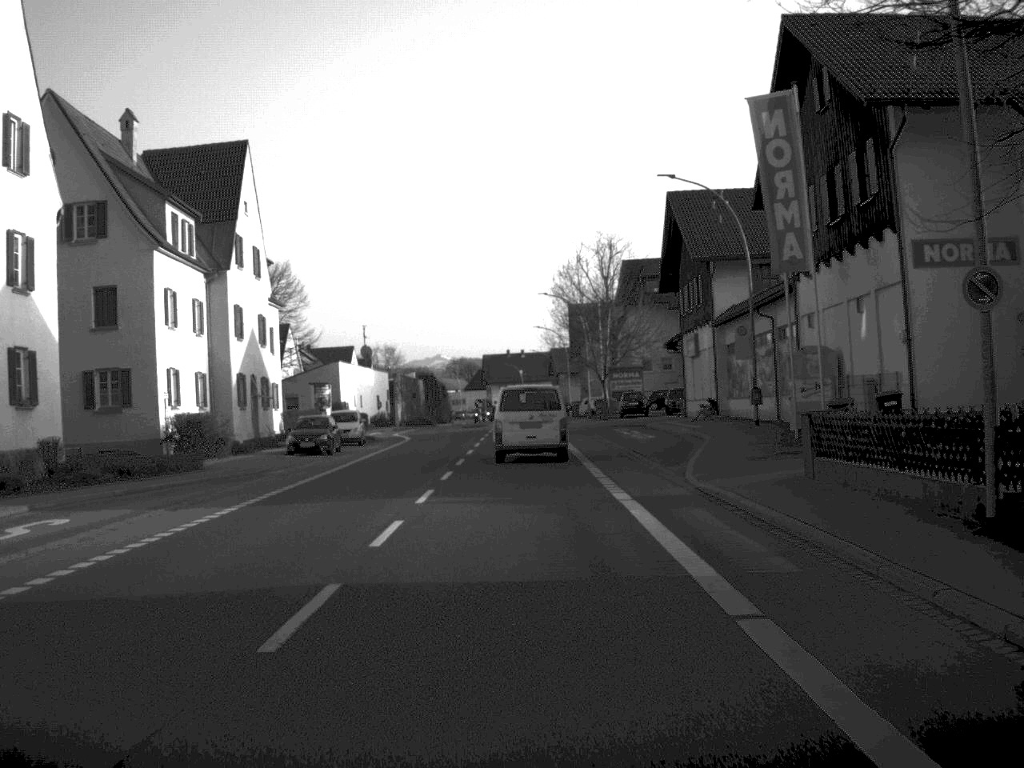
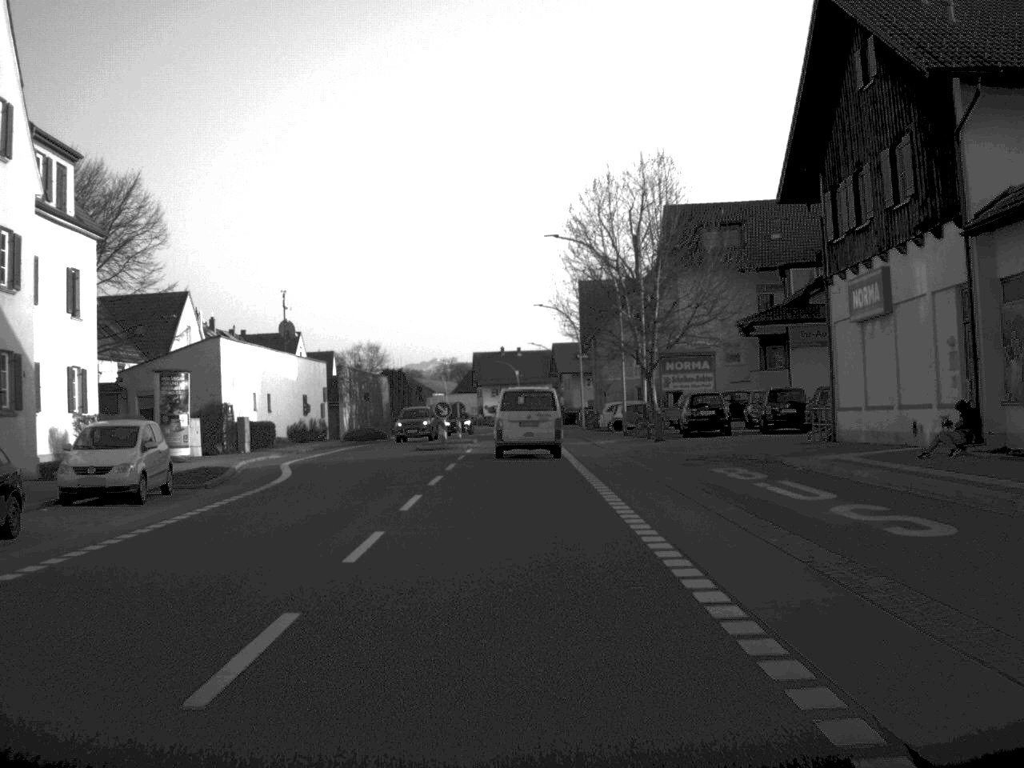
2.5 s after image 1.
(0.0, +31.4) m; 0°
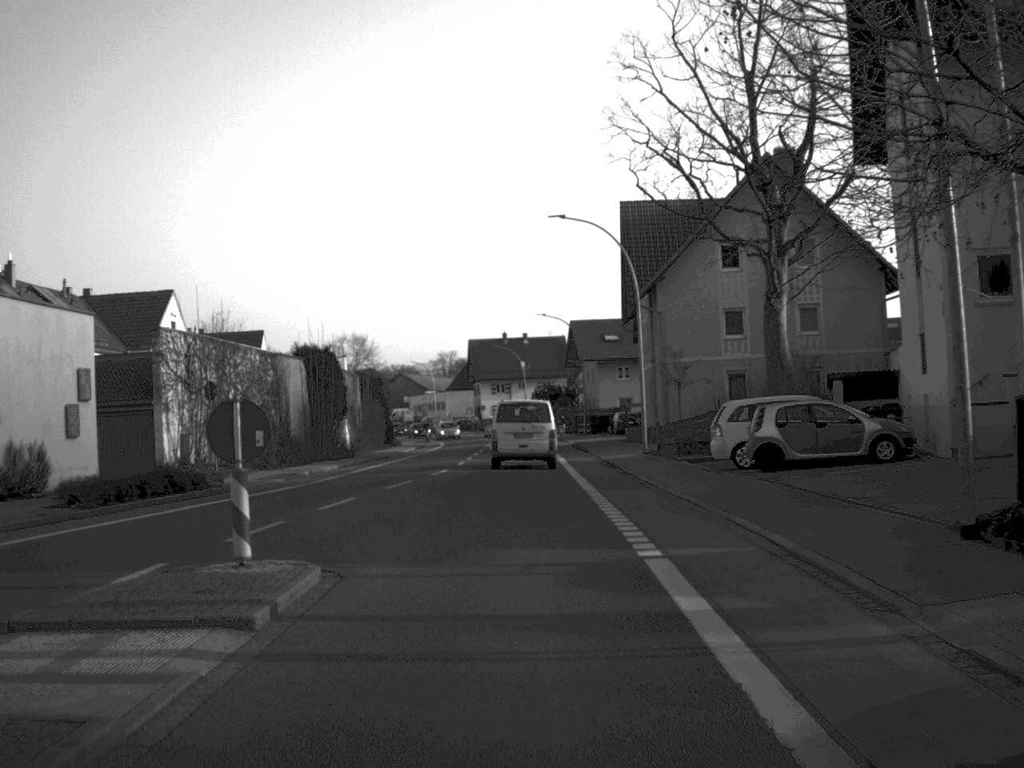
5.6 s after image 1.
(-0.1, +40.8) m; 0°
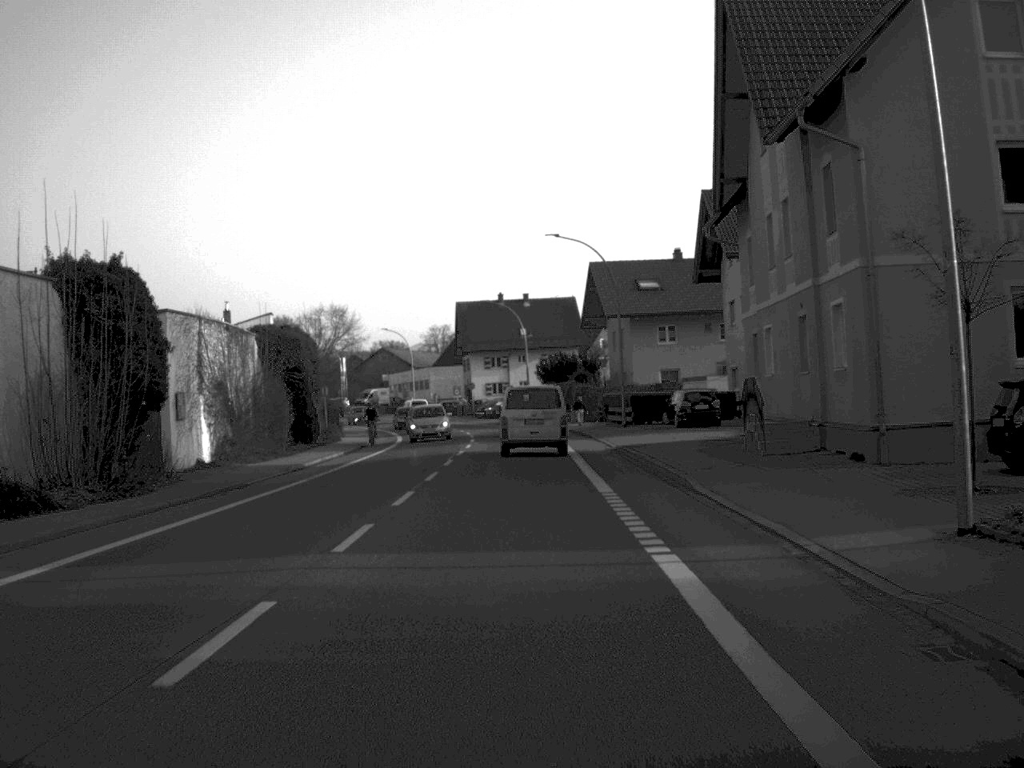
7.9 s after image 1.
(-0.1, +32.9) m; 0°
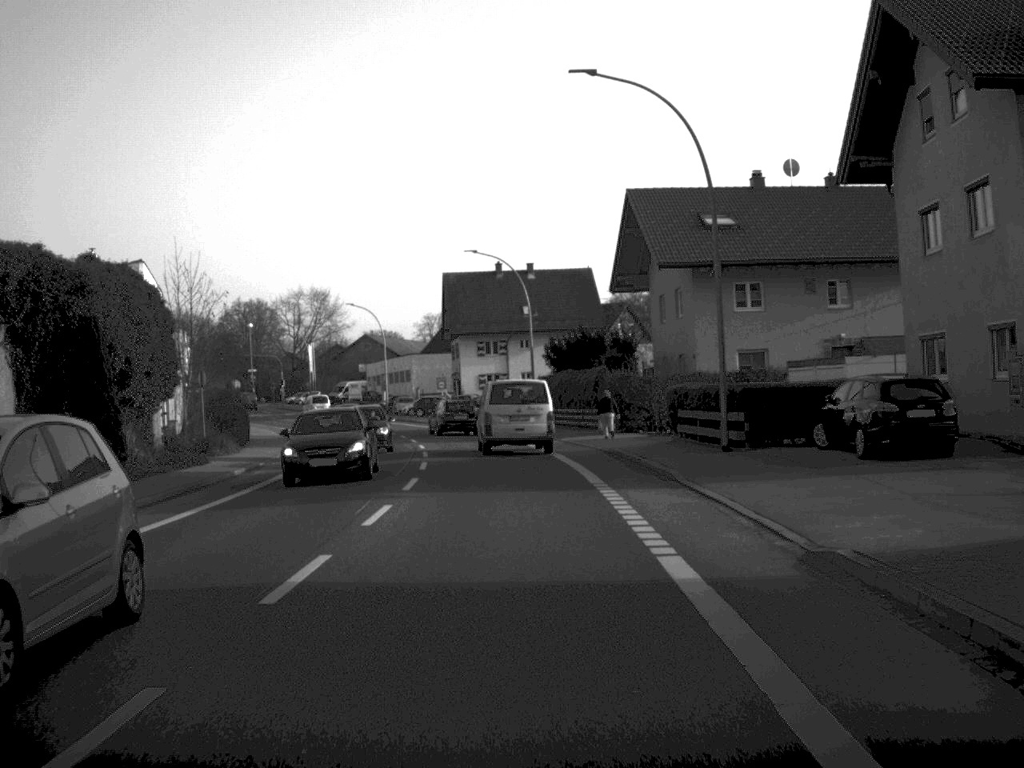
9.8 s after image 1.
(0.0, +27.5) m; 0°
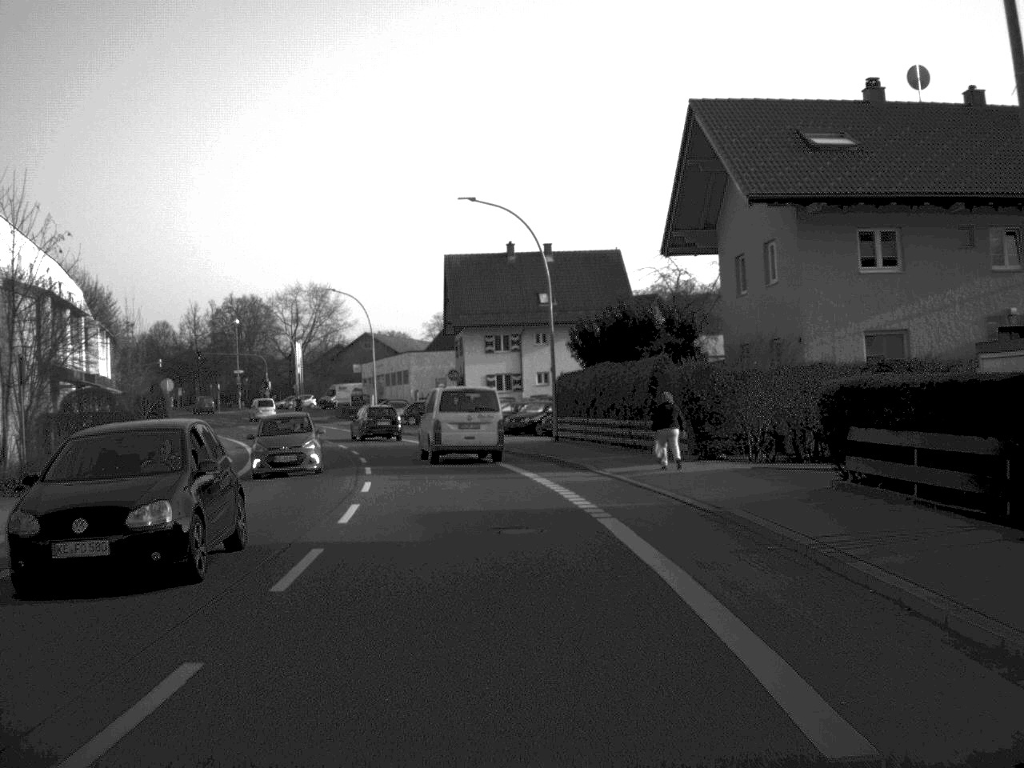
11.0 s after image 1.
(-0.1, +17.1) m; -1°
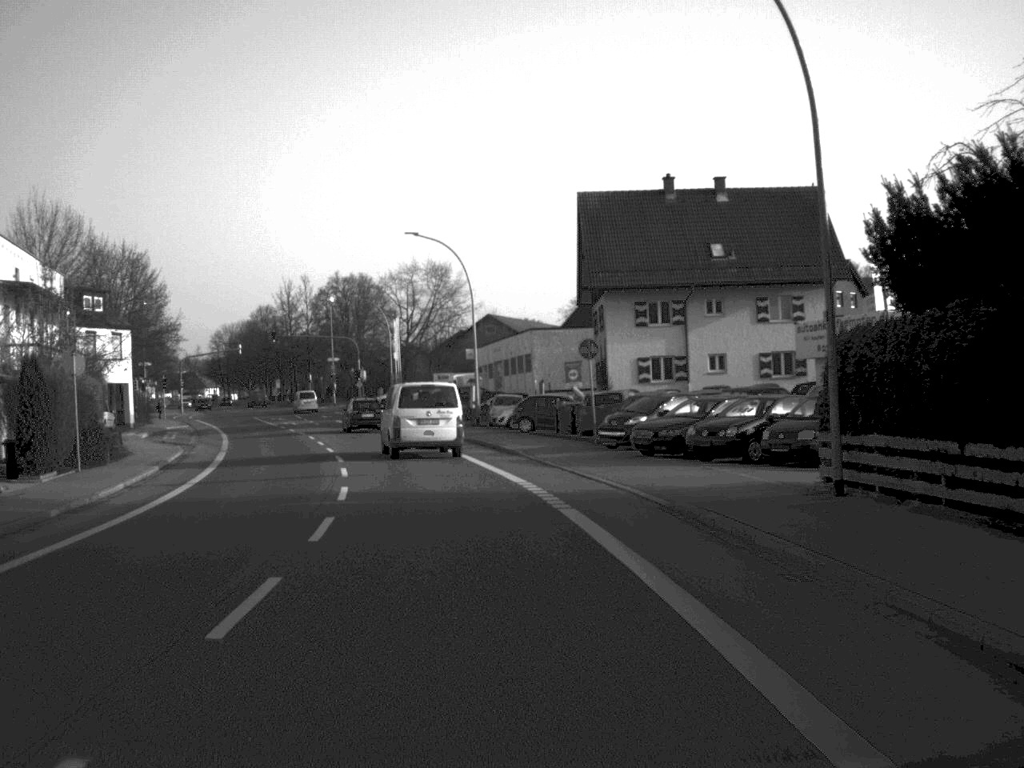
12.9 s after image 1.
(-1.2, +25.9) m; -6°
